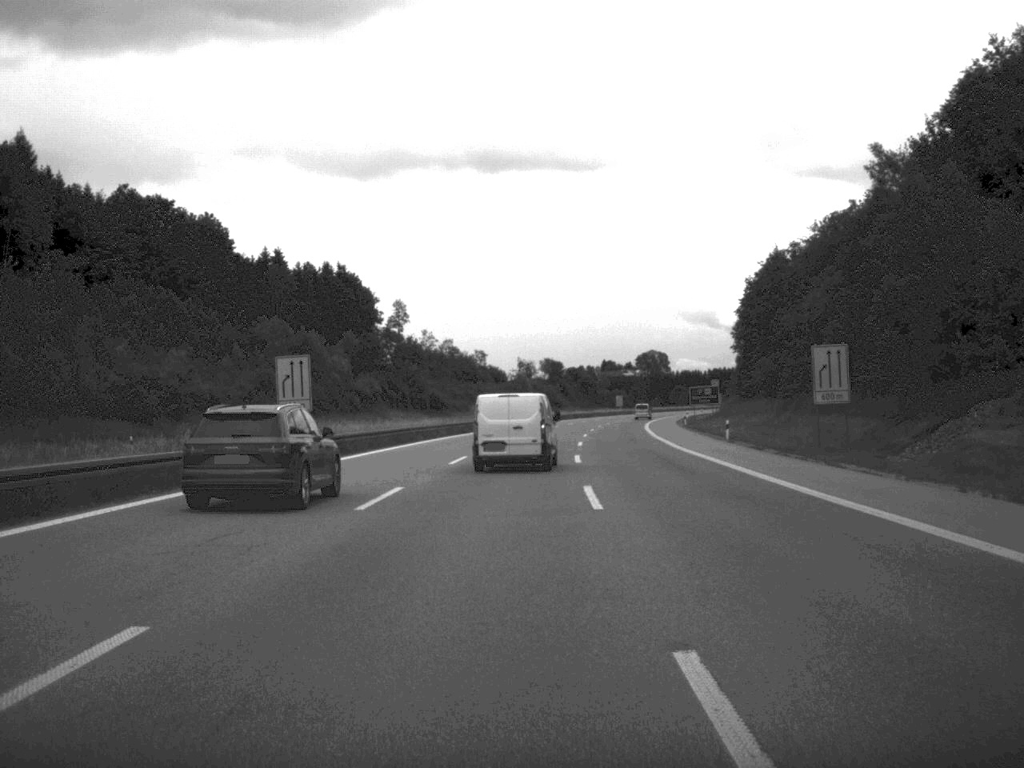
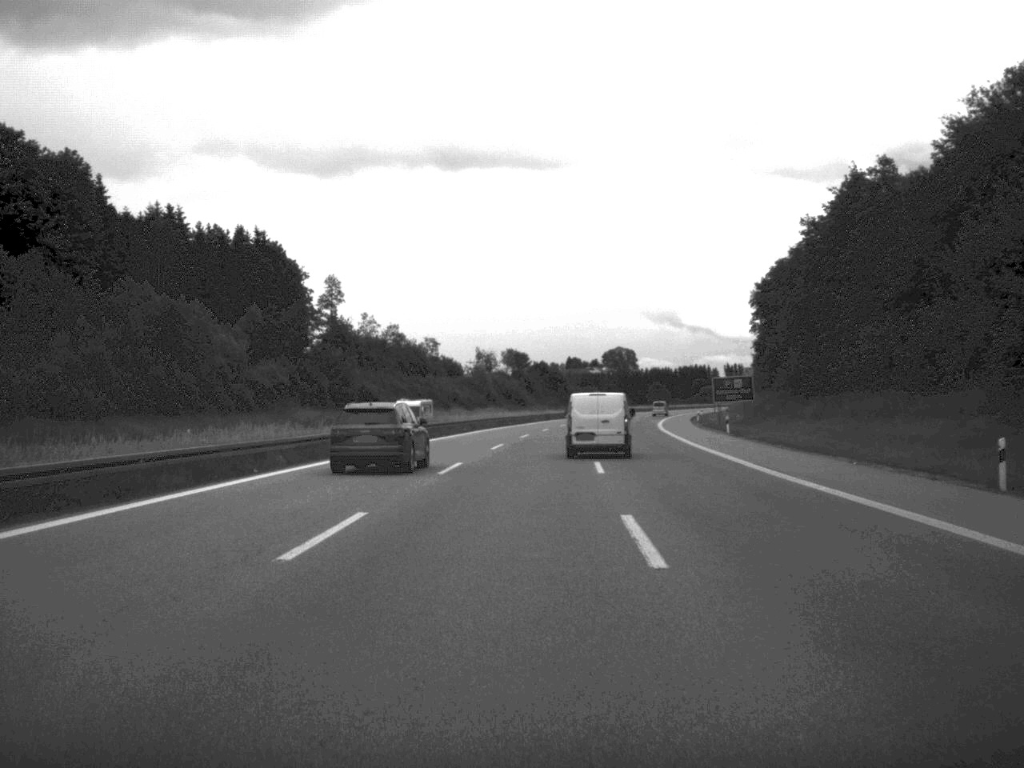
(+0.6, +41.8) m; +2°
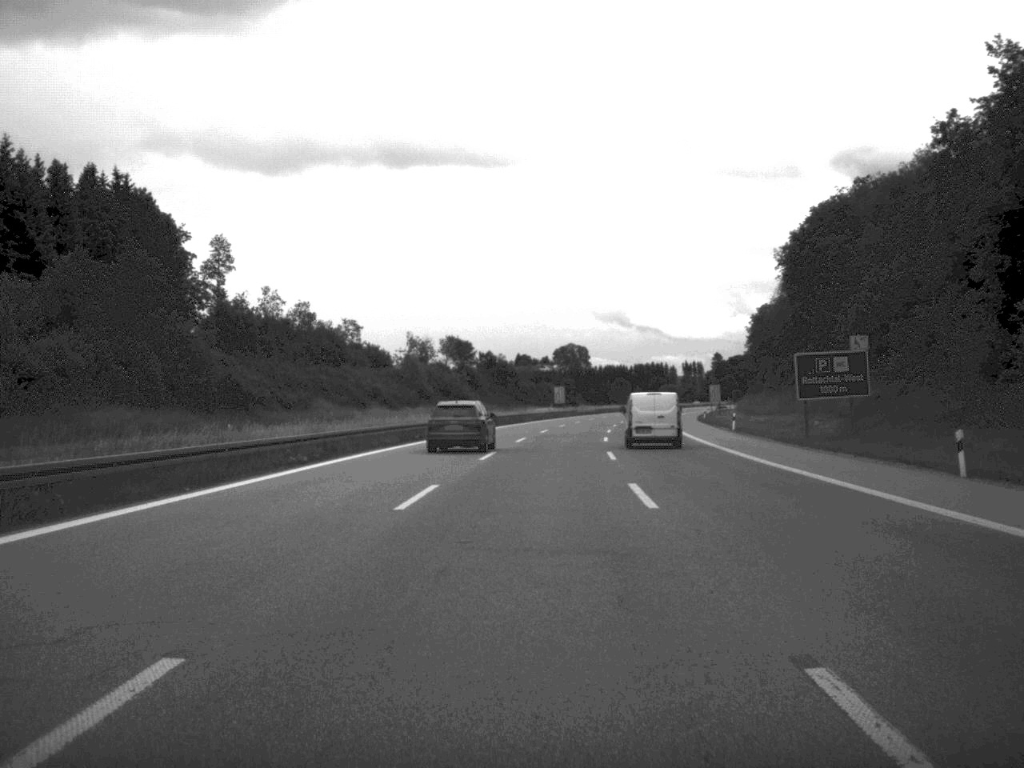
(+0.8, +45.5) m; +2°
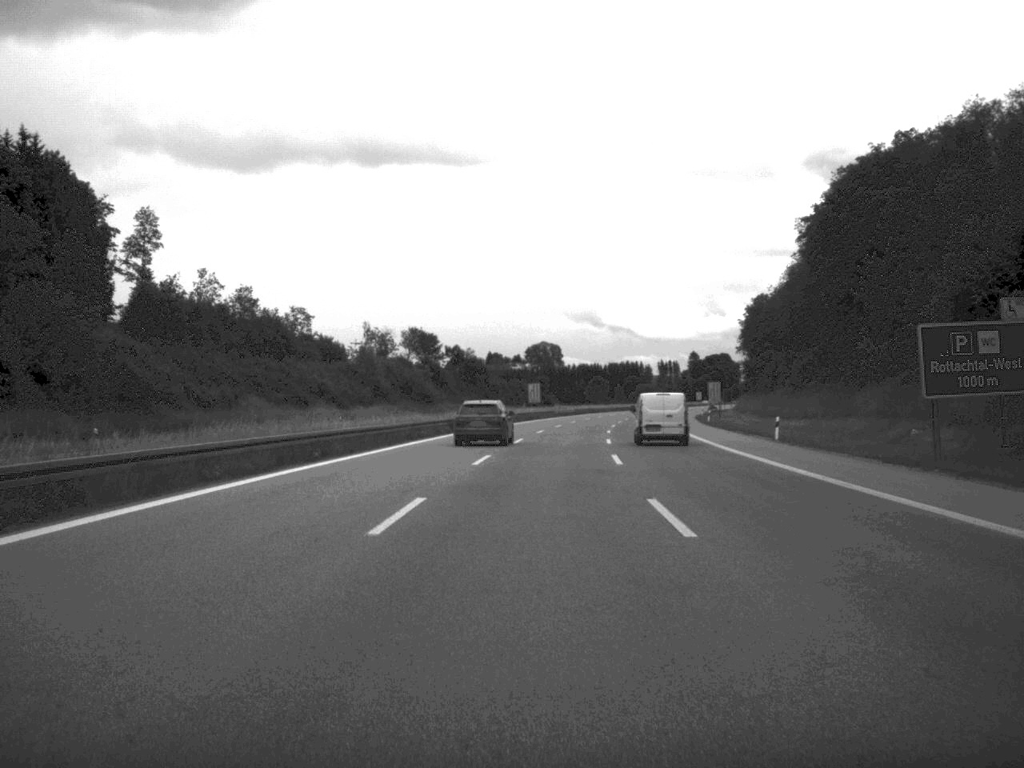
(+0.2, +20.8) m; +1°
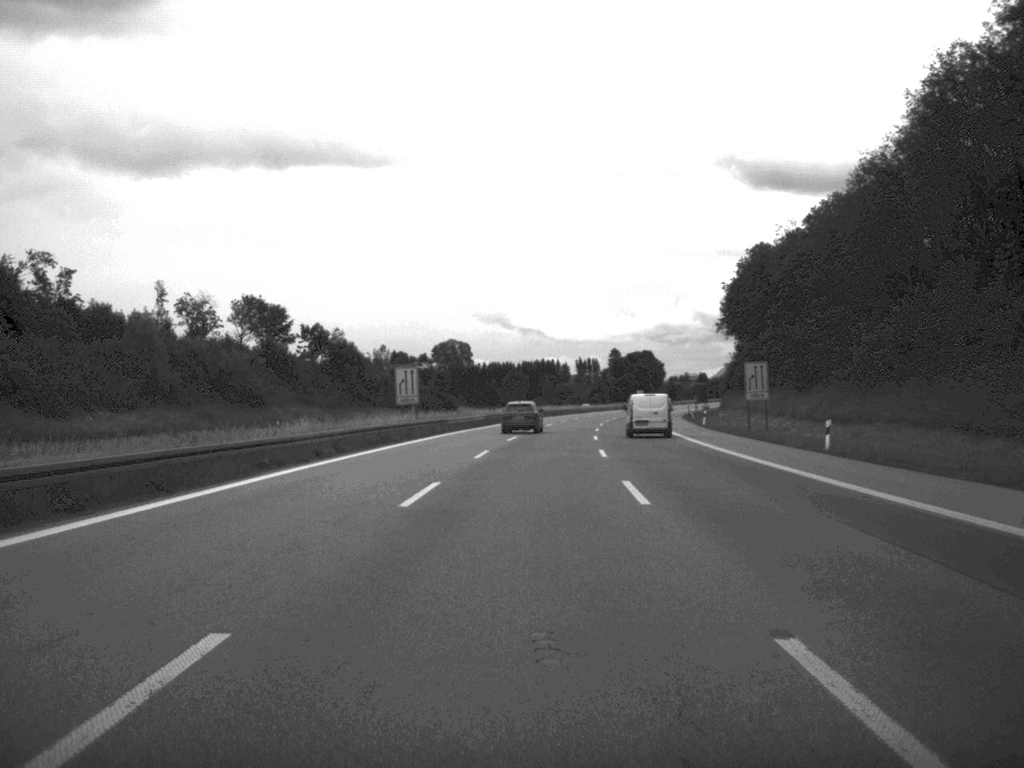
(+2.5, +64.3) m; +4°
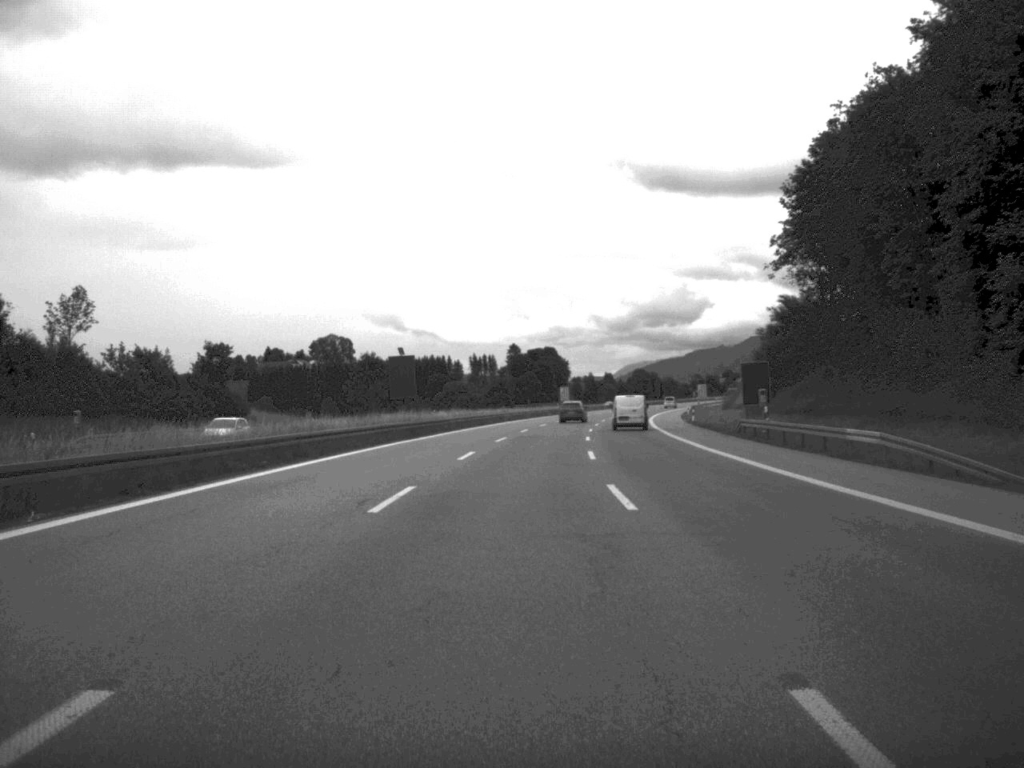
(+3.6, +87.7) m; +5°
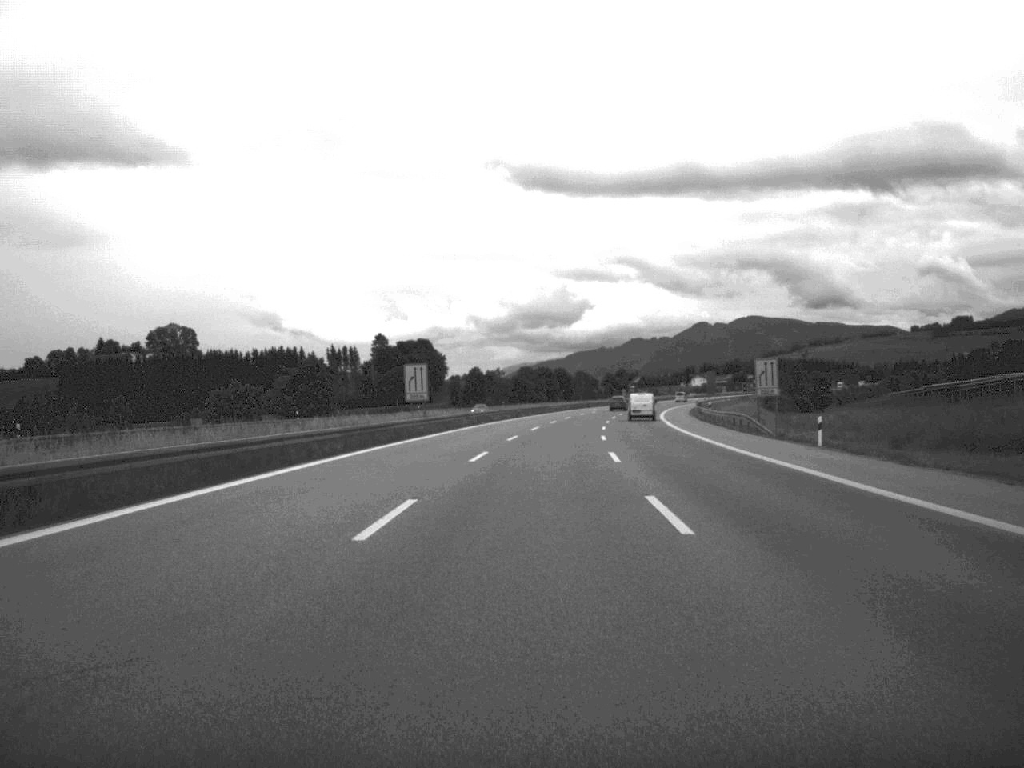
(+4.7, +106.6) m; +5°
